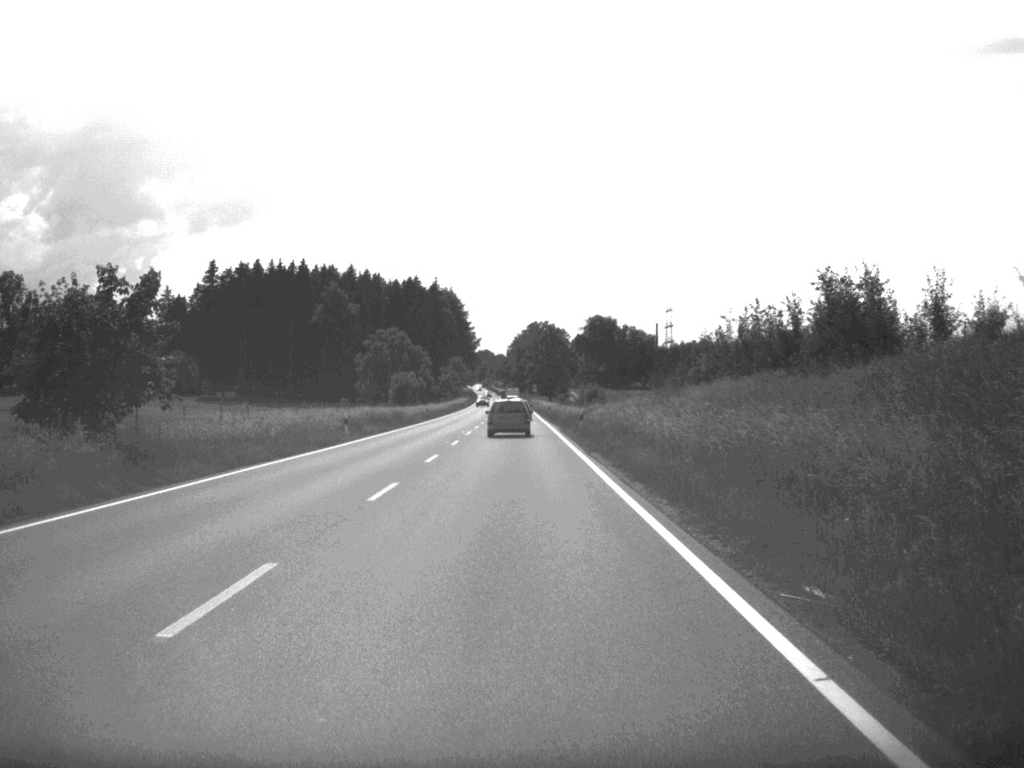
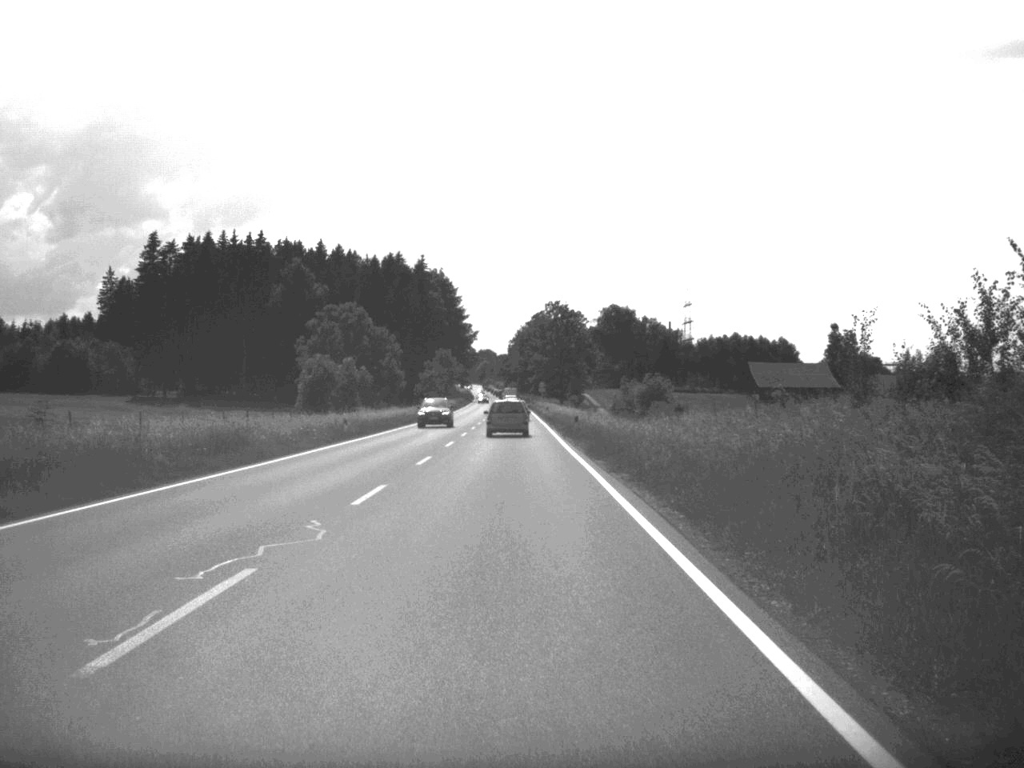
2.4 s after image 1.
(-0.1, +48.4) m; 0°
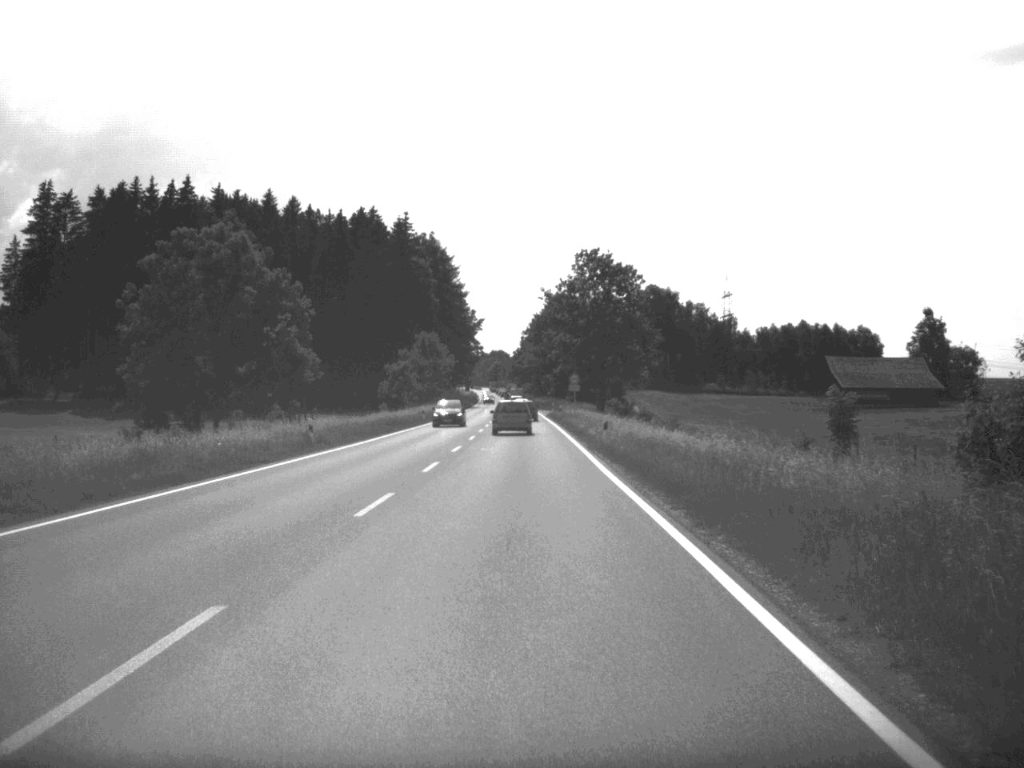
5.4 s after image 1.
(-0.4, +60.6) m; -1°
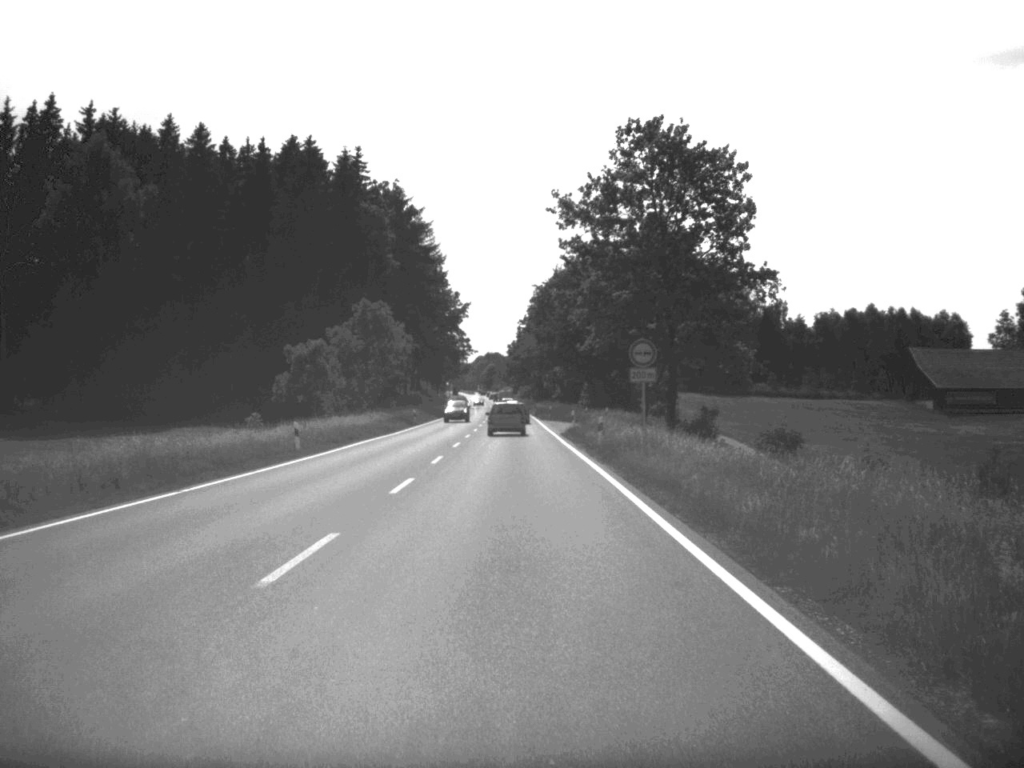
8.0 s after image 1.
(0.0, +50.7) m; 0°
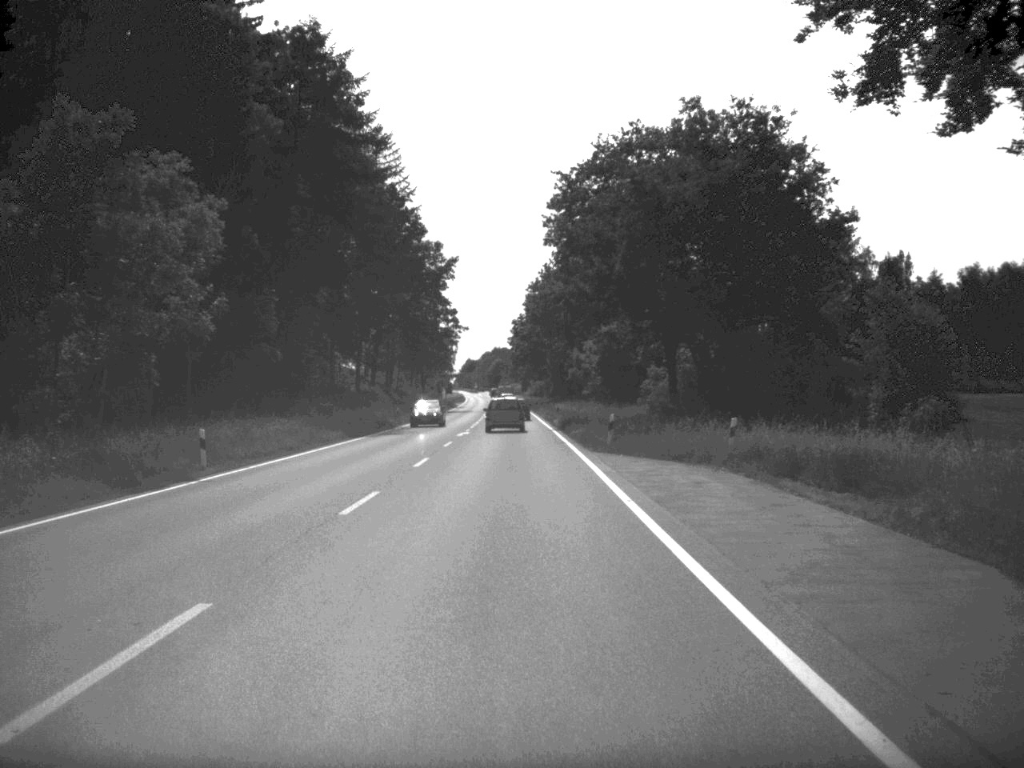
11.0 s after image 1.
(-0.3, +61.9) m; -1°
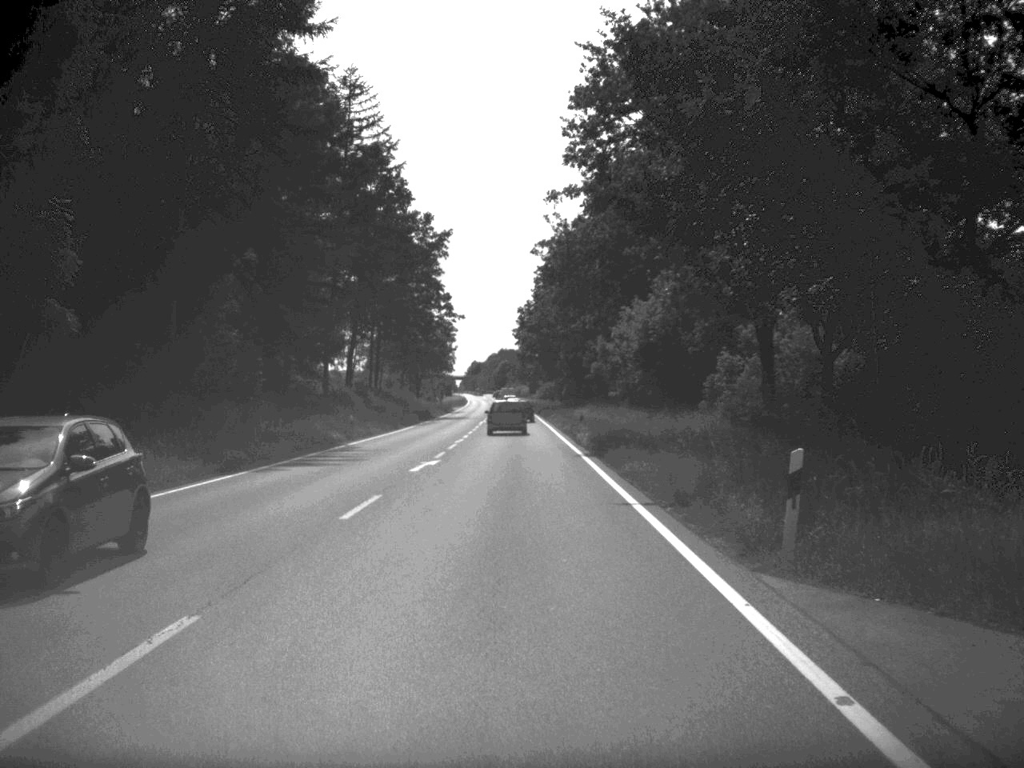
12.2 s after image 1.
(-0.1, +23.9) m; 0°
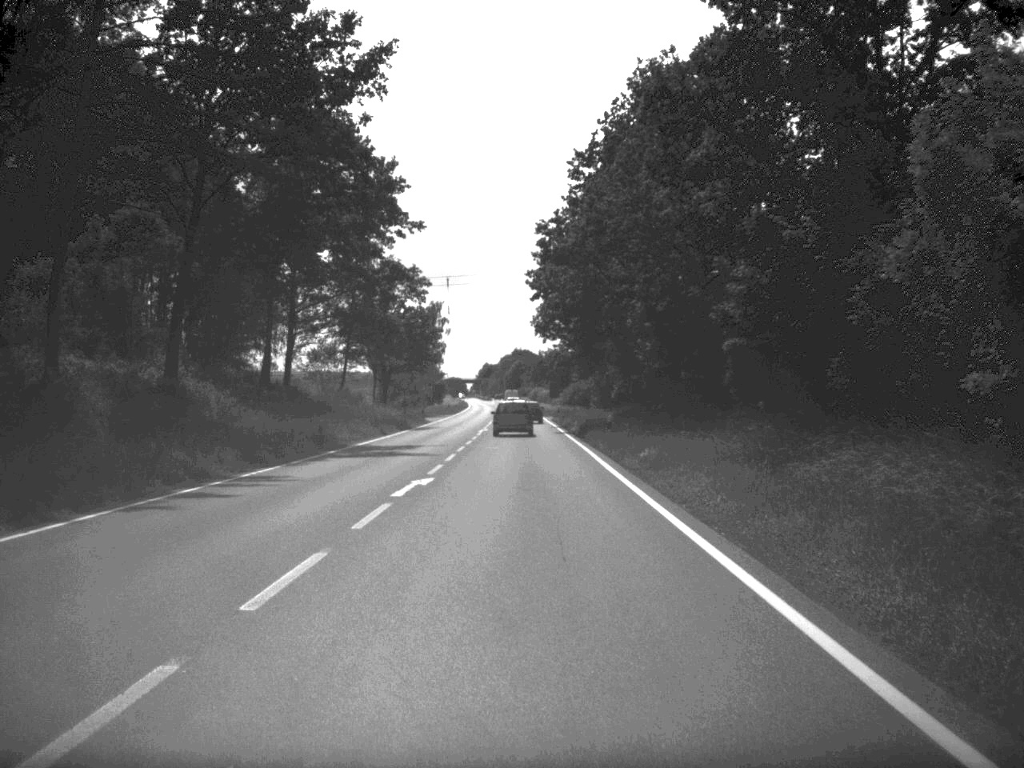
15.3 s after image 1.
(-0.5, +60.3) m; -1°
